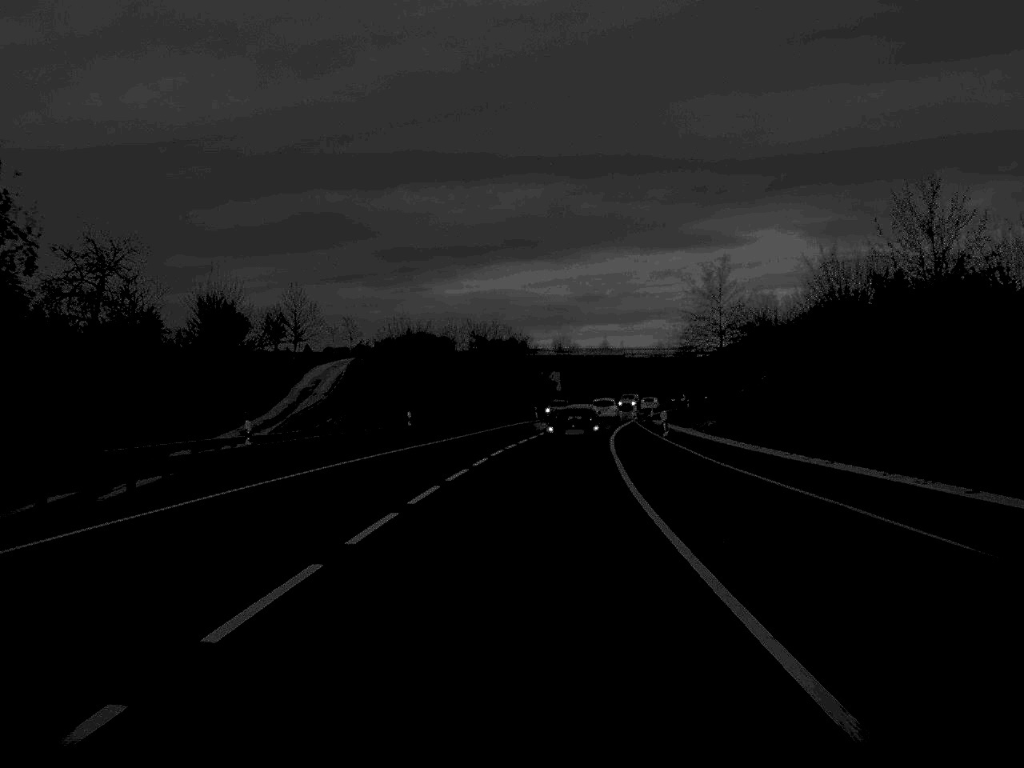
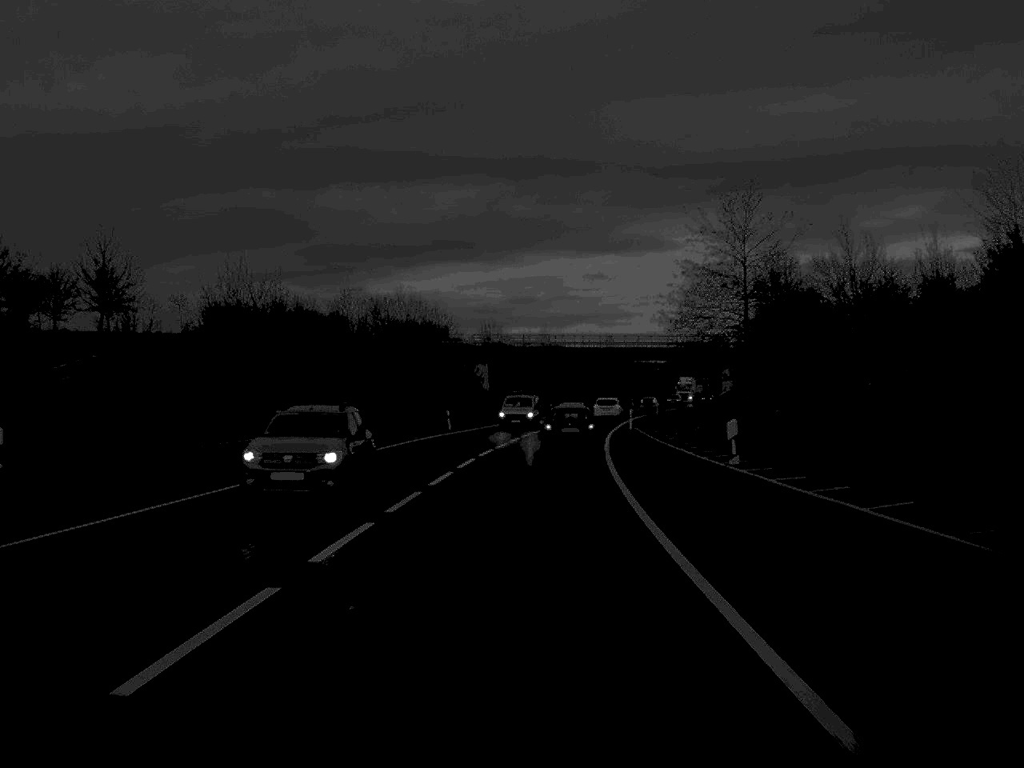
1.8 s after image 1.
(+1.1, +37.5) m; +3°
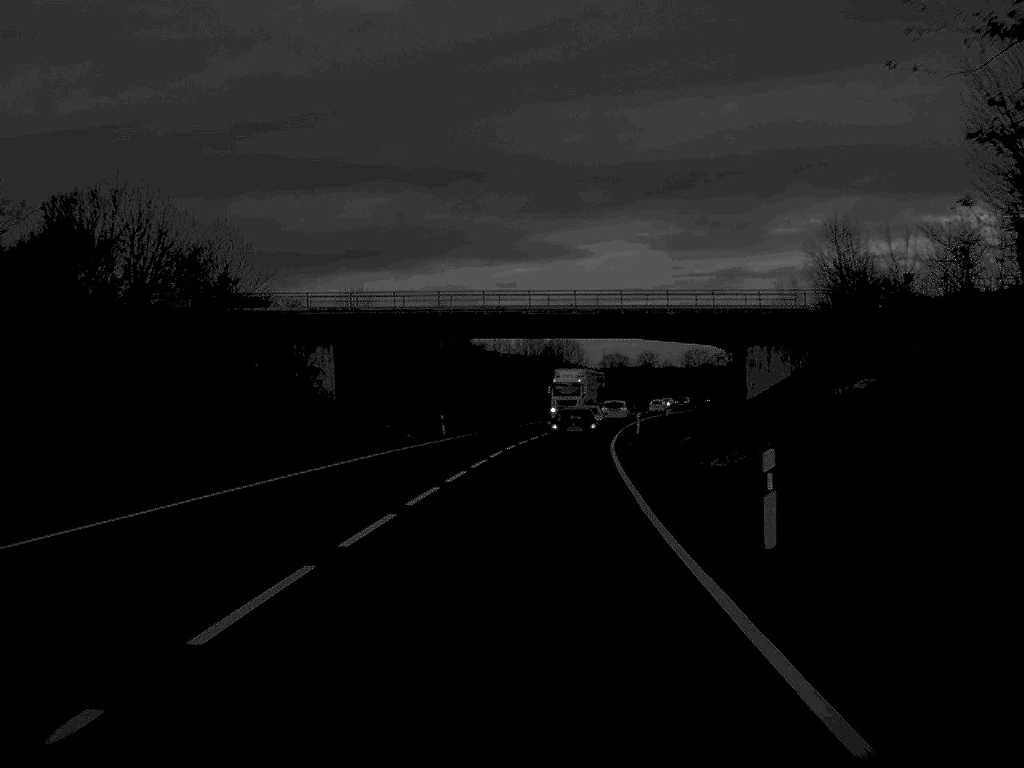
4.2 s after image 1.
(+1.8, +52.5) m; +4°
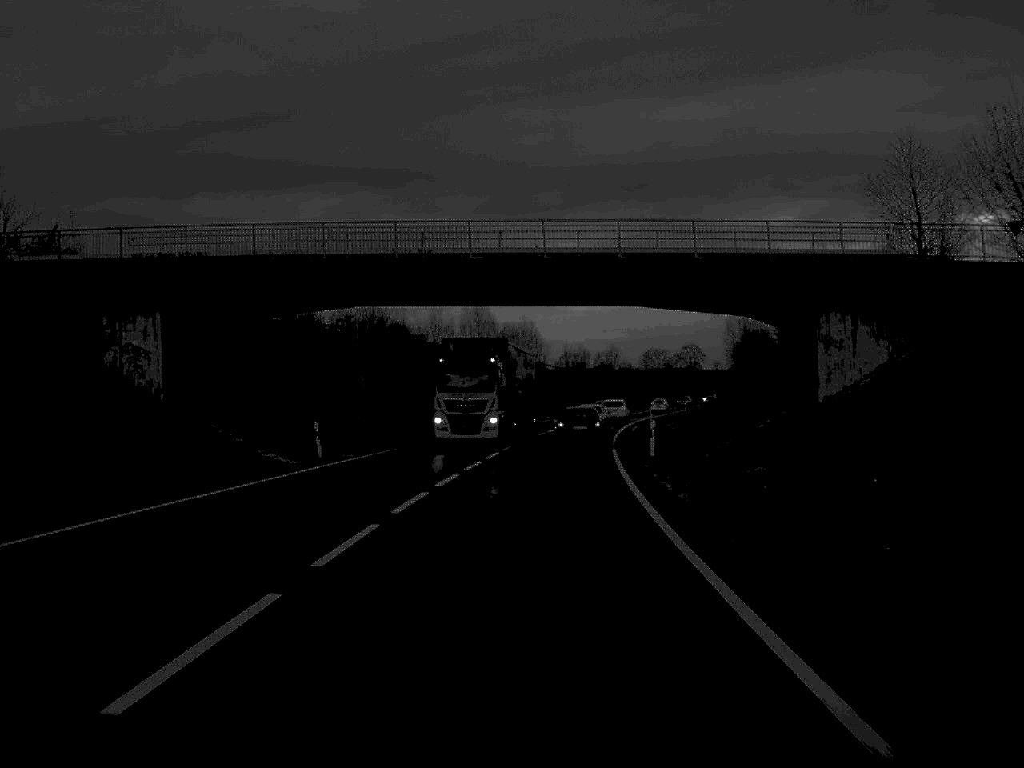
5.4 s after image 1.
(+0.5, +25.9) m; +2°
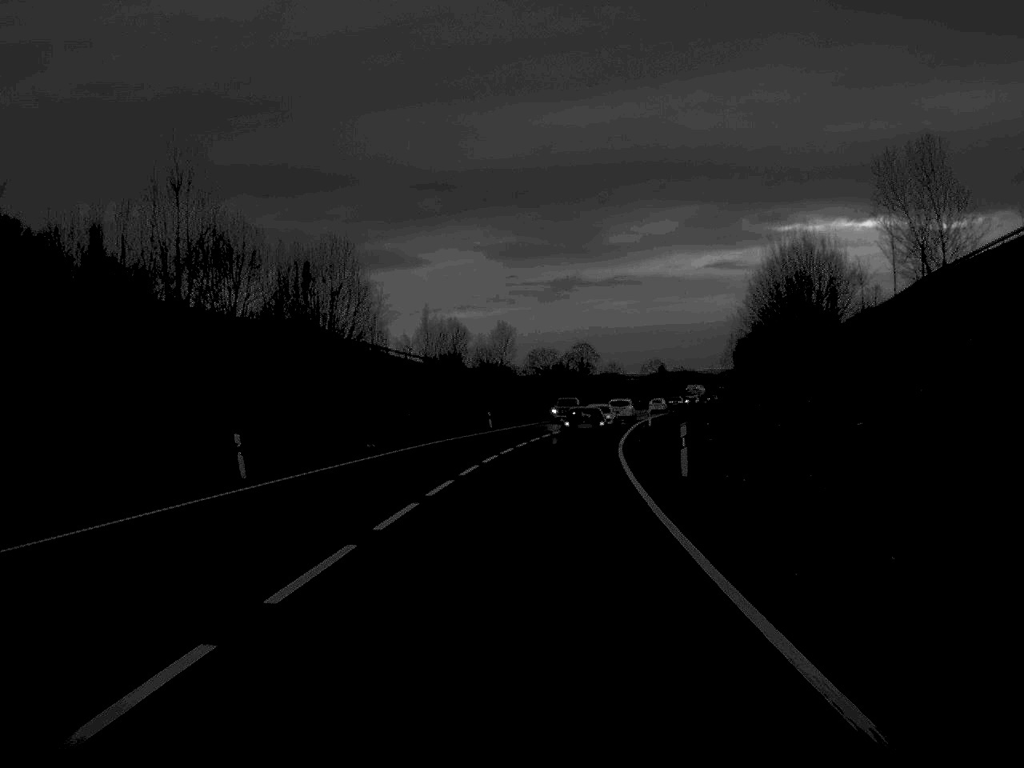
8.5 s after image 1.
(+3.3, +68.2) m; +5°
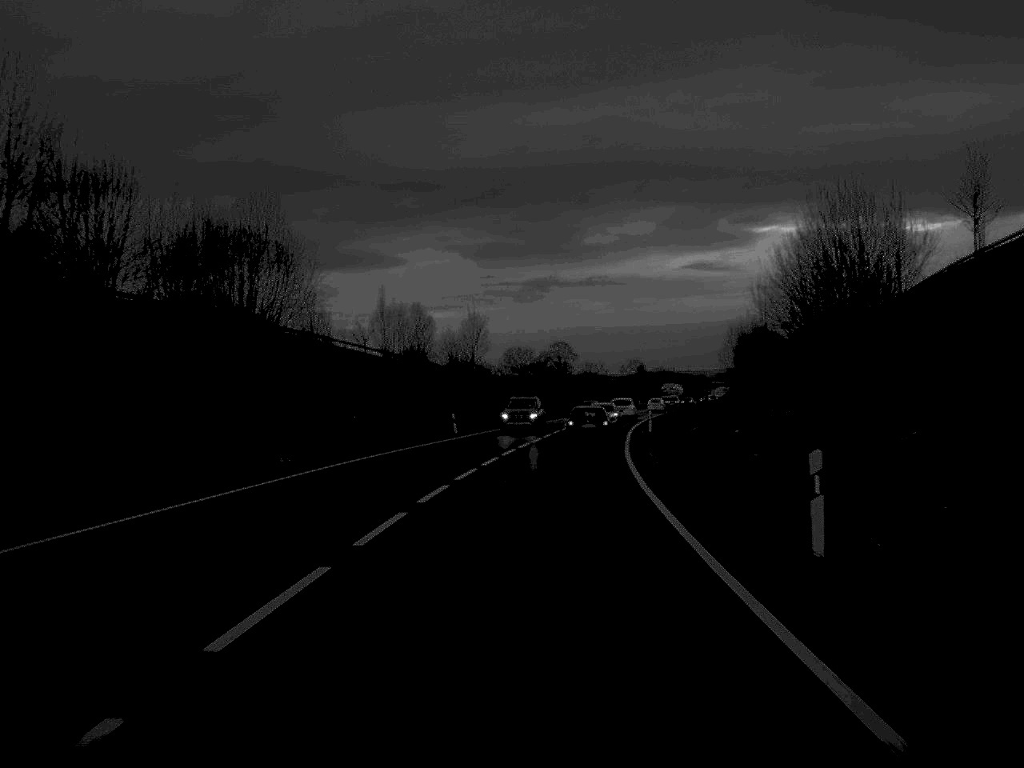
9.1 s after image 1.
(+0.1, +14.0) m; +1°
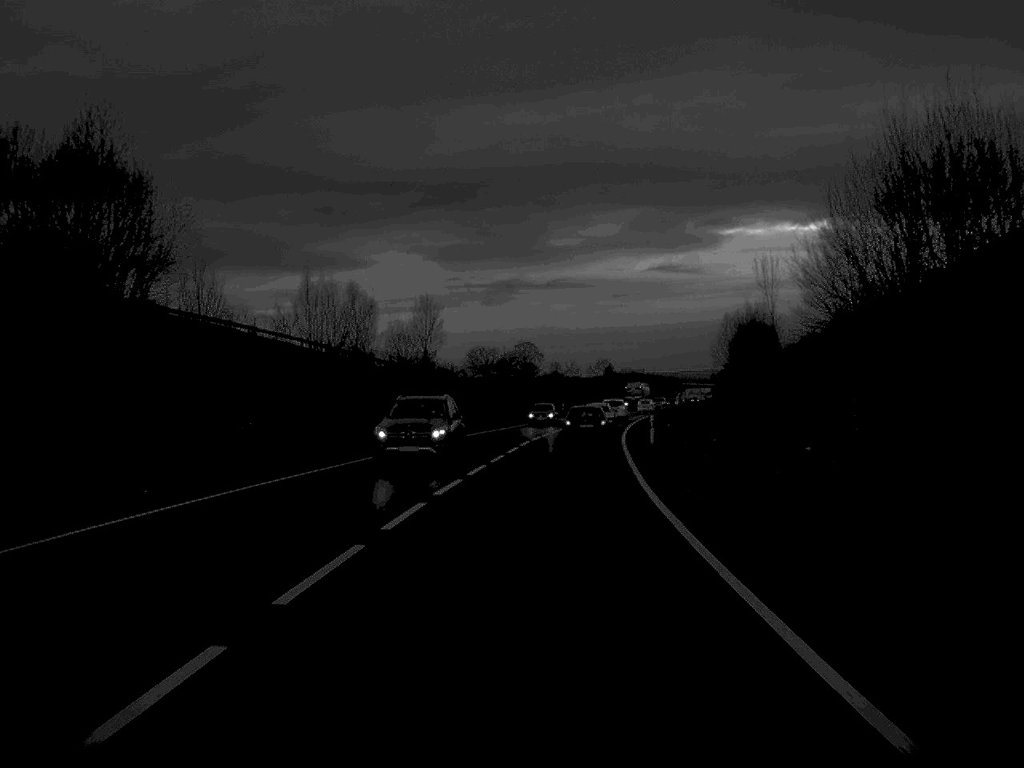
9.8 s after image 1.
(+0.2, +16.1) m; +2°
